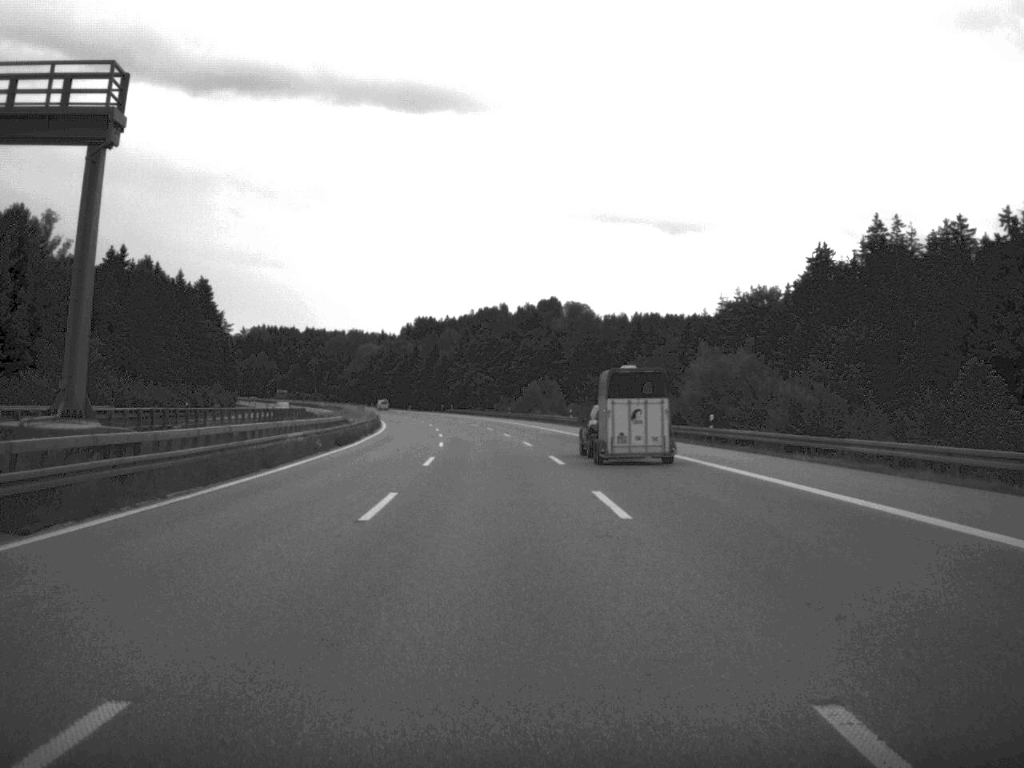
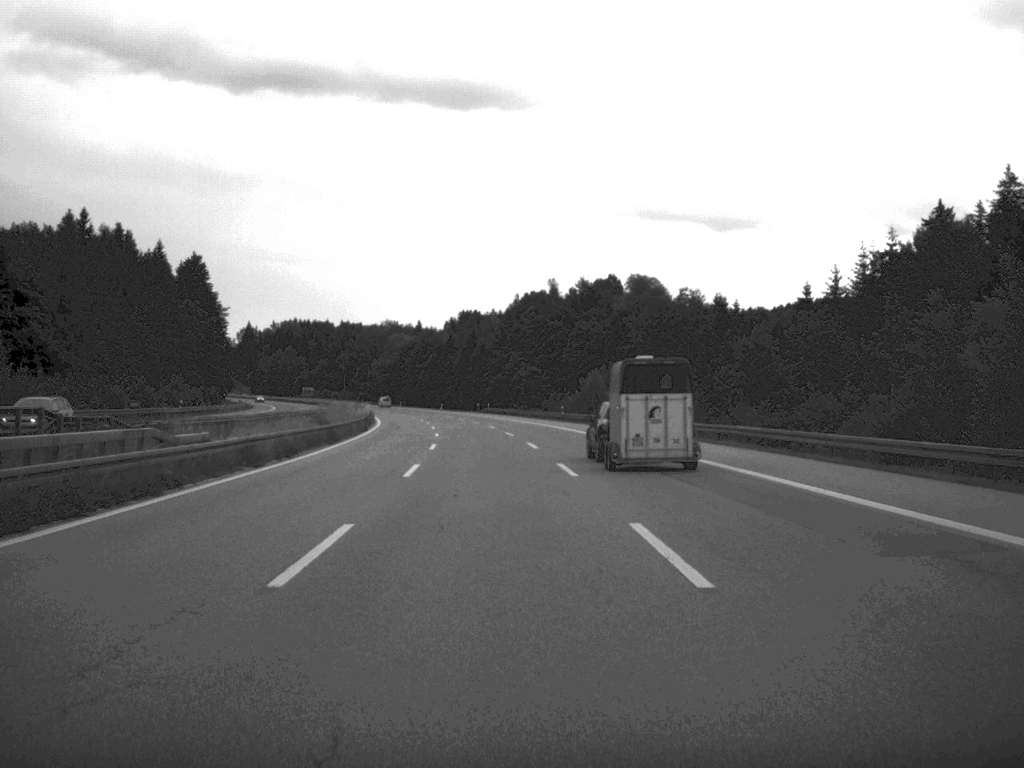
(-0.8, +41.5) m; -2°
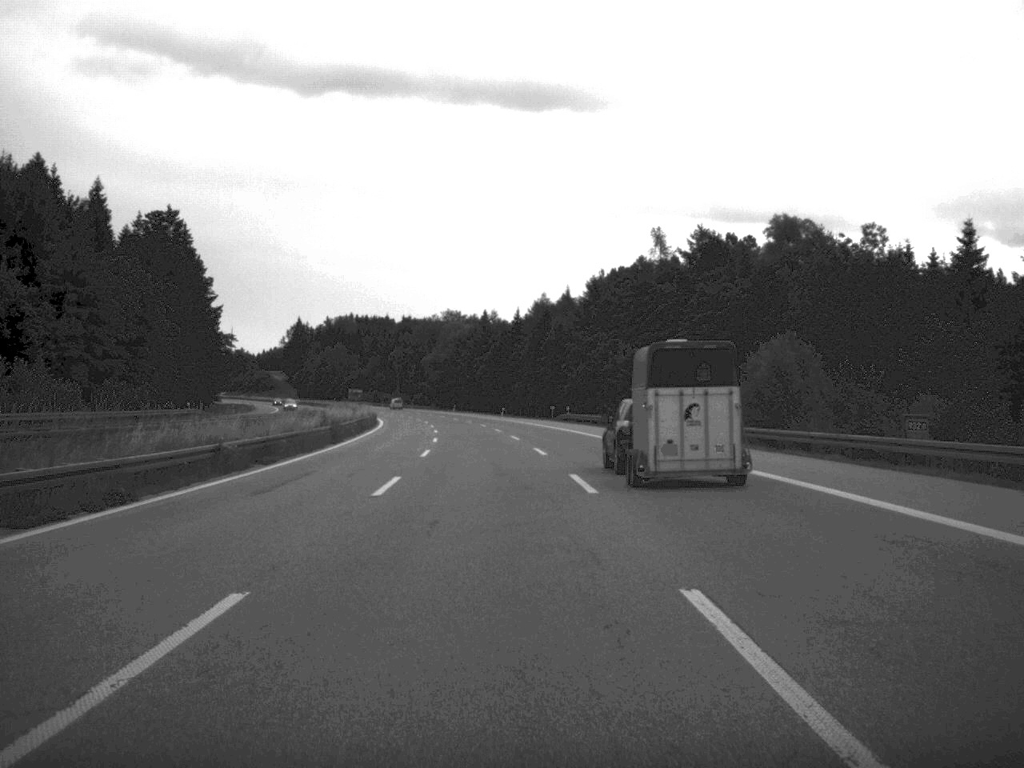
(-1.8, +57.6) m; -4°
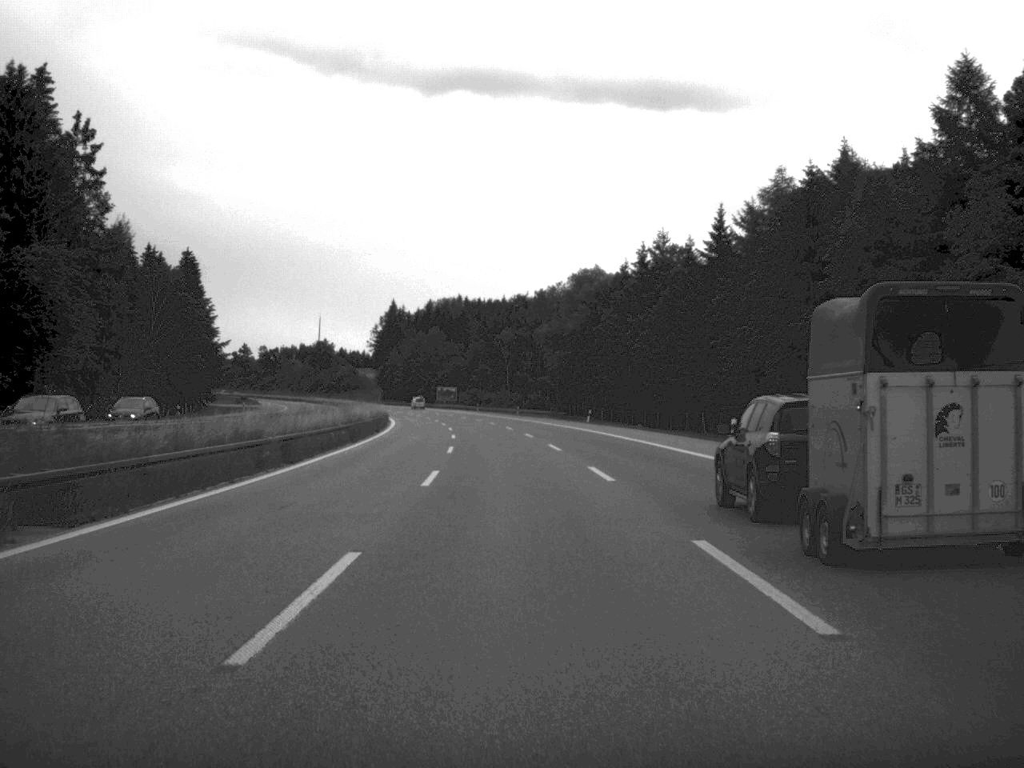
(-5.7, +99.4) m; -6°
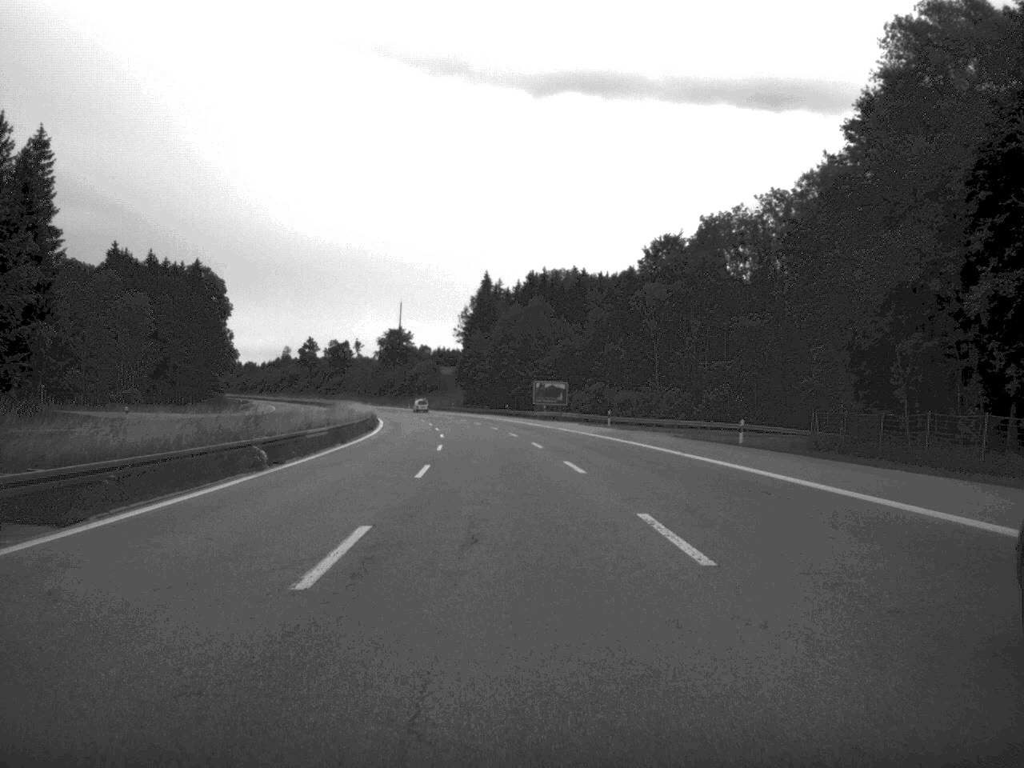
(-4.6, +99.2) m; -5°
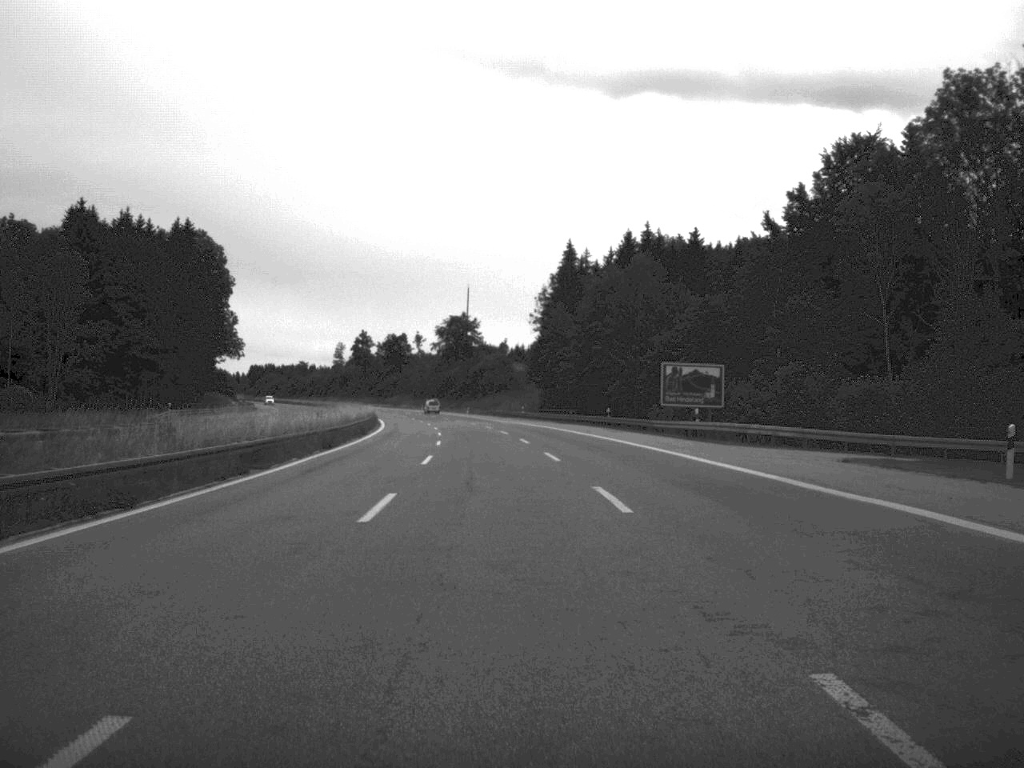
(-2.1, +62.4) m; -4°
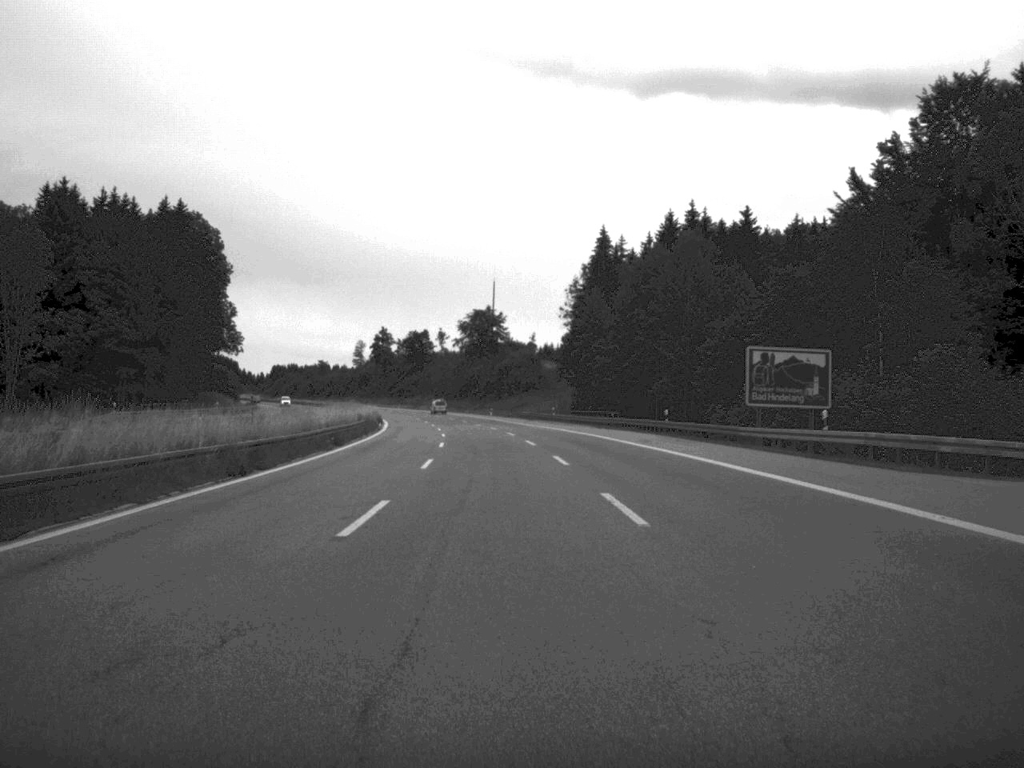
(-0.2, +19.6) m; -1°
